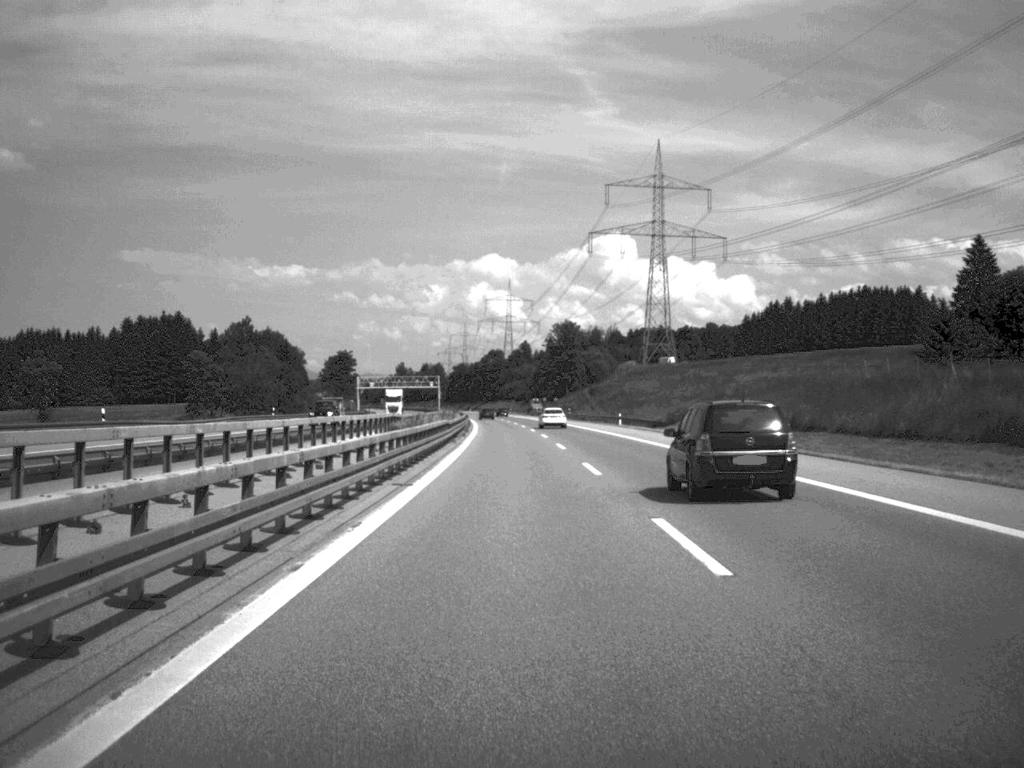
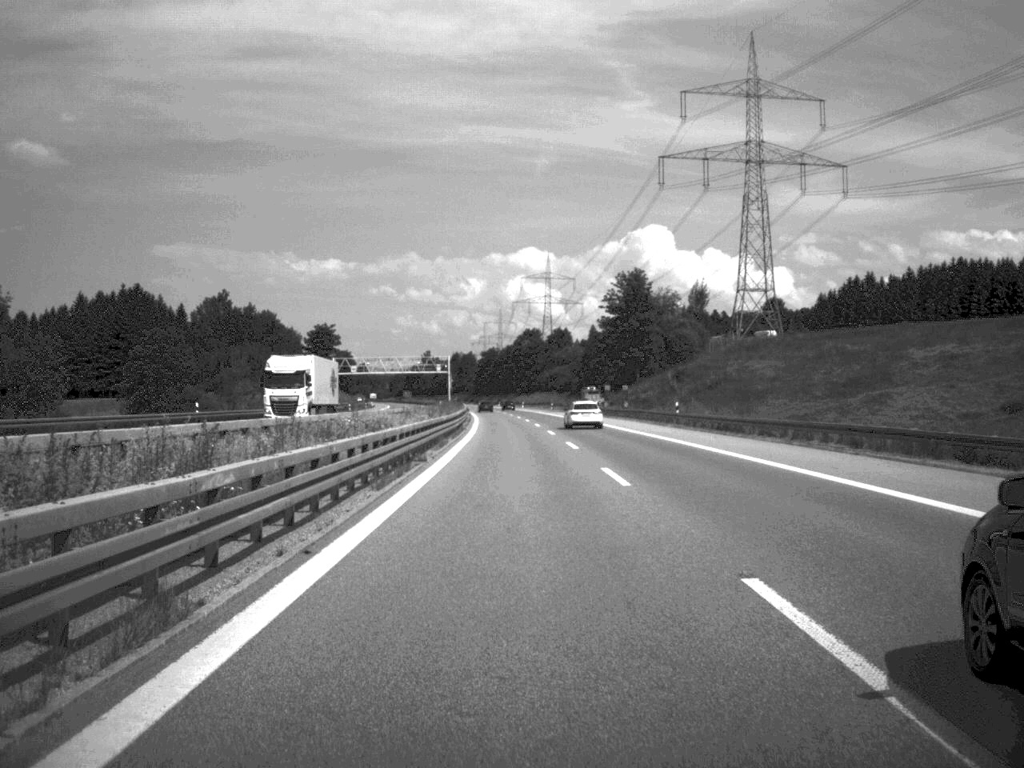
(-1.3, +77.0) m; -2°
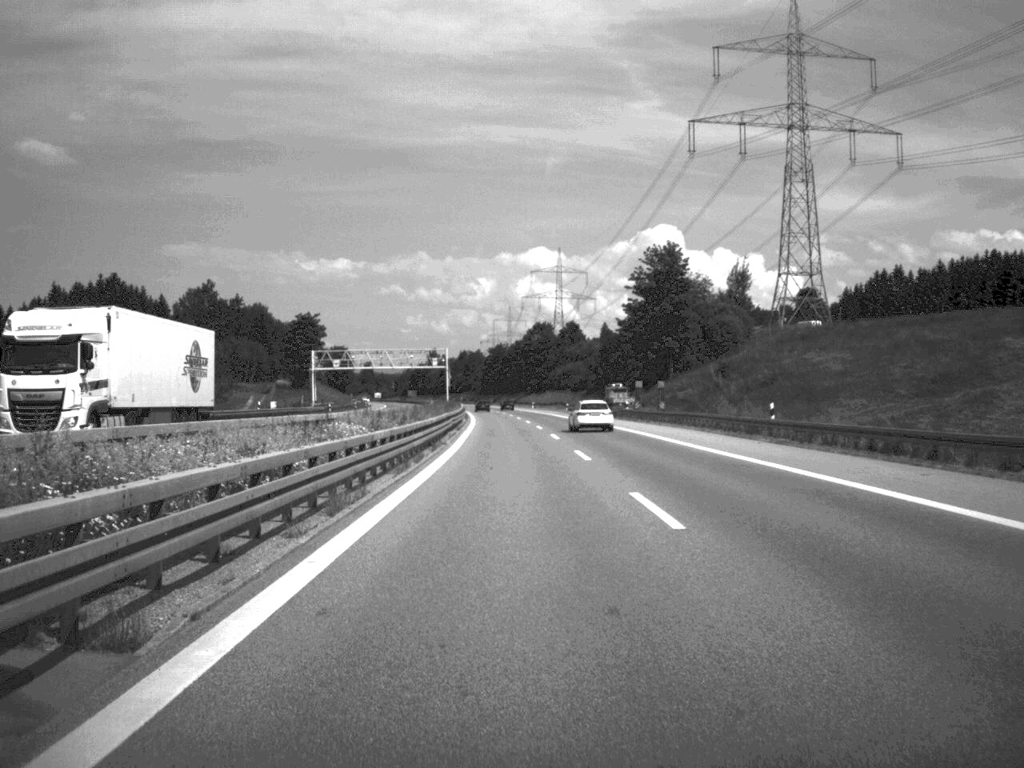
(-0.1, +25.3) m; 0°
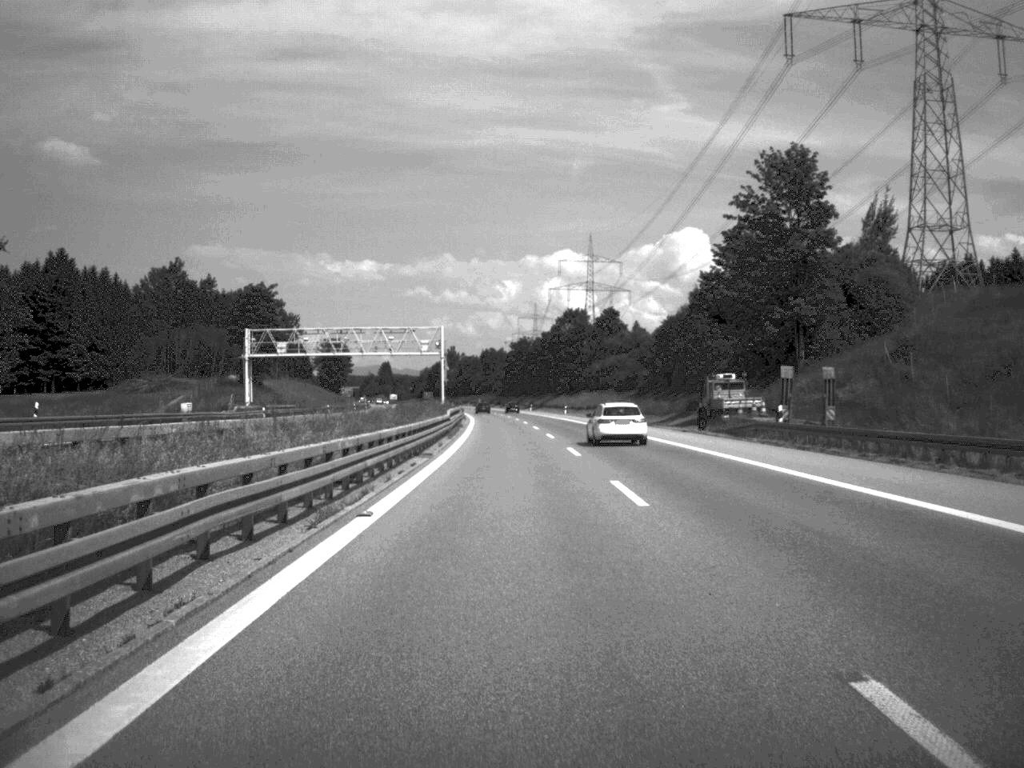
(-0.5, +49.3) m; -1°
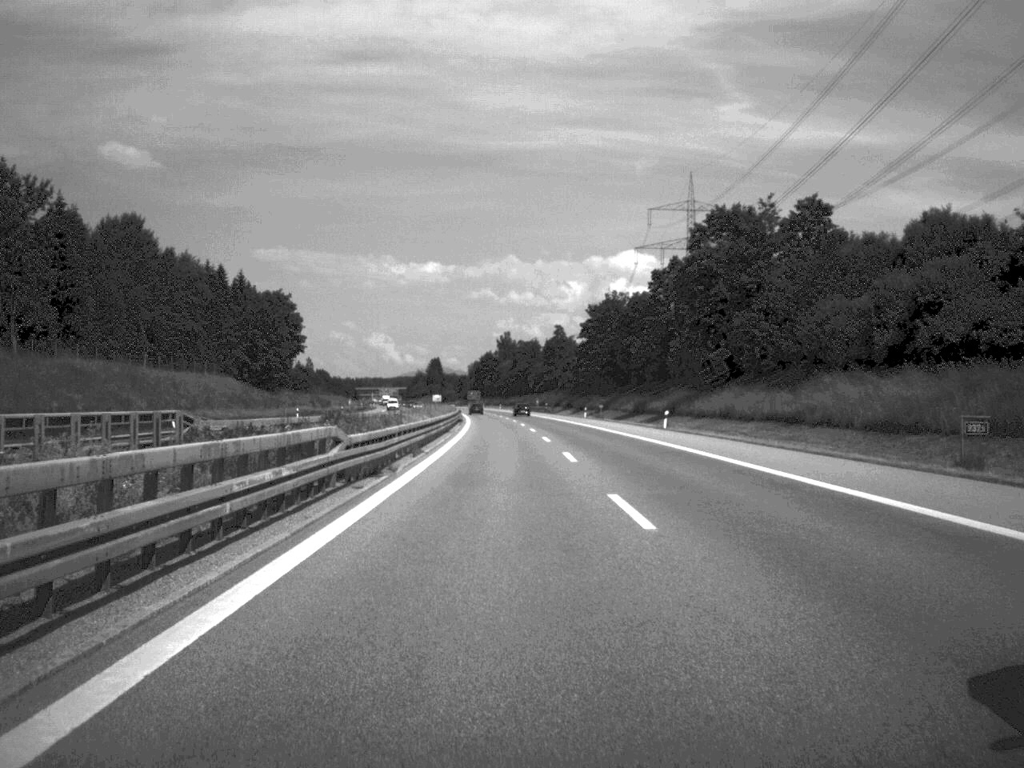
(-3.3, +126.5) m; -3°
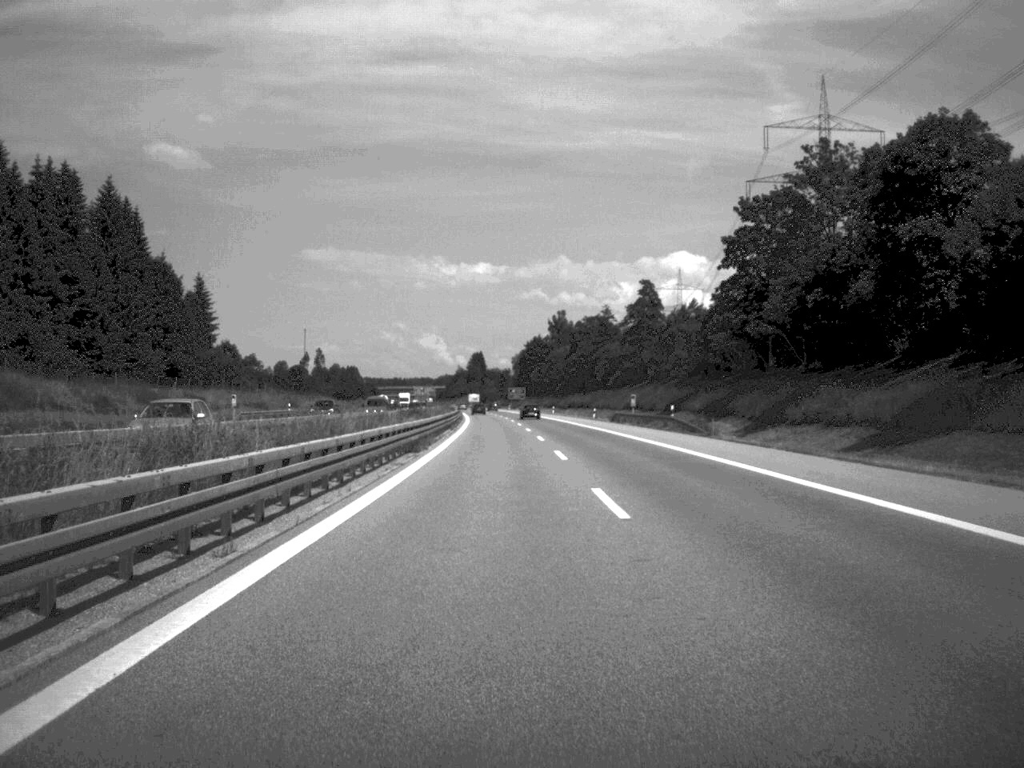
(-2.3, +104.1) m; -2°
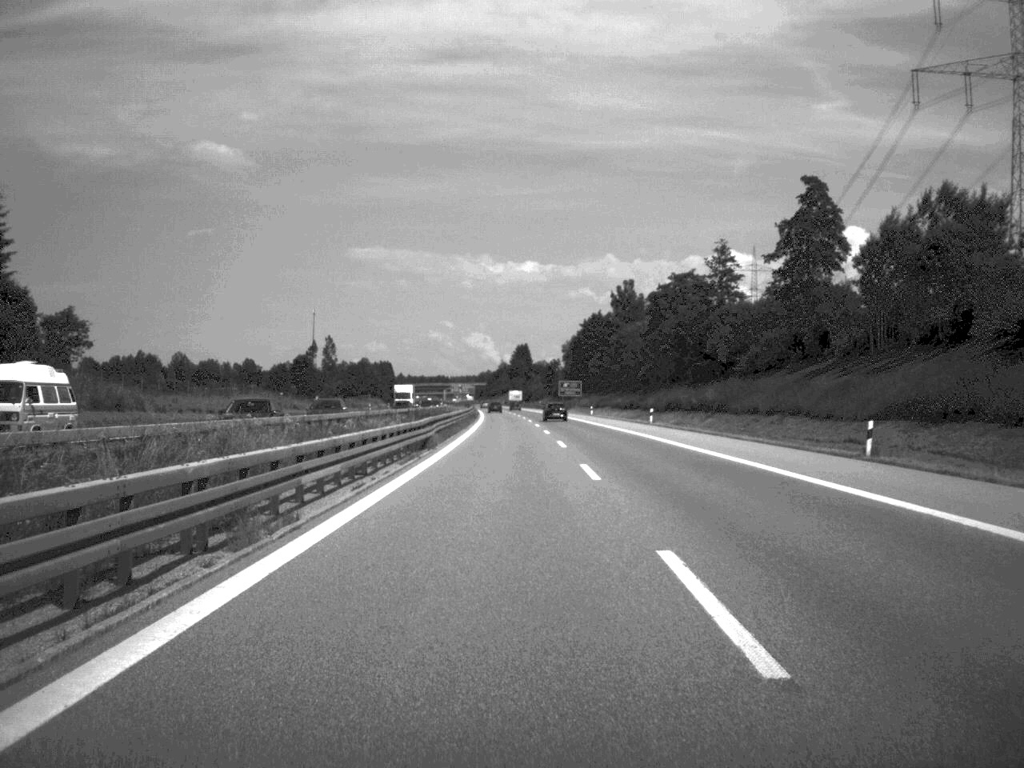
(-1.5, +80.4) m; -2°
